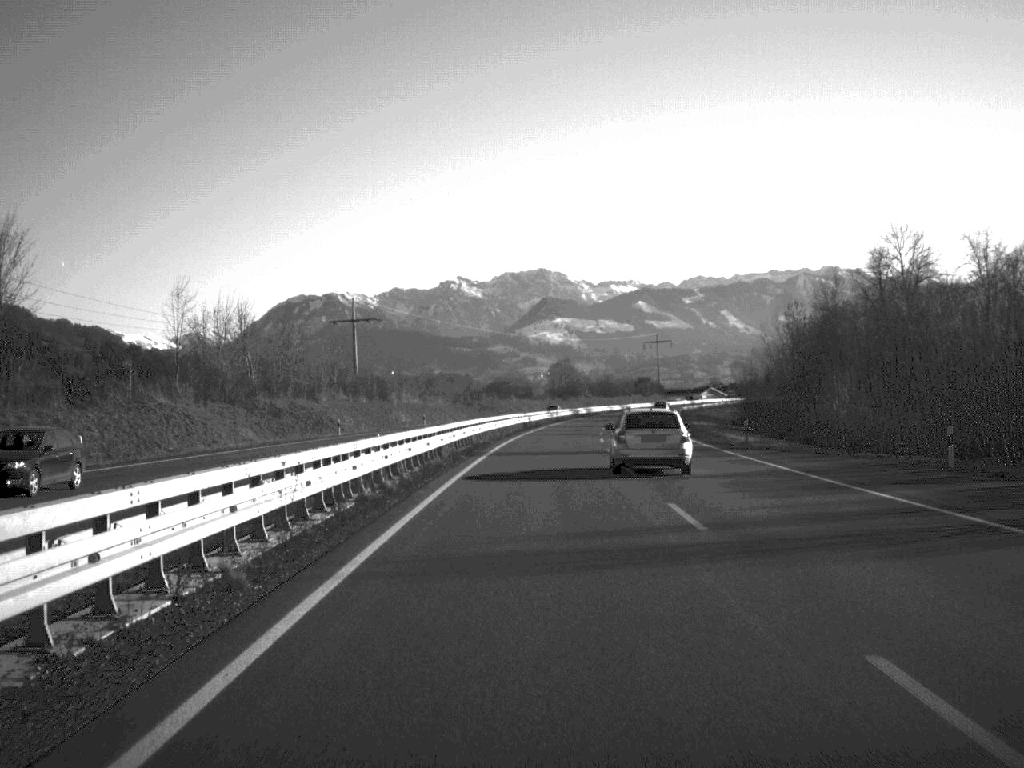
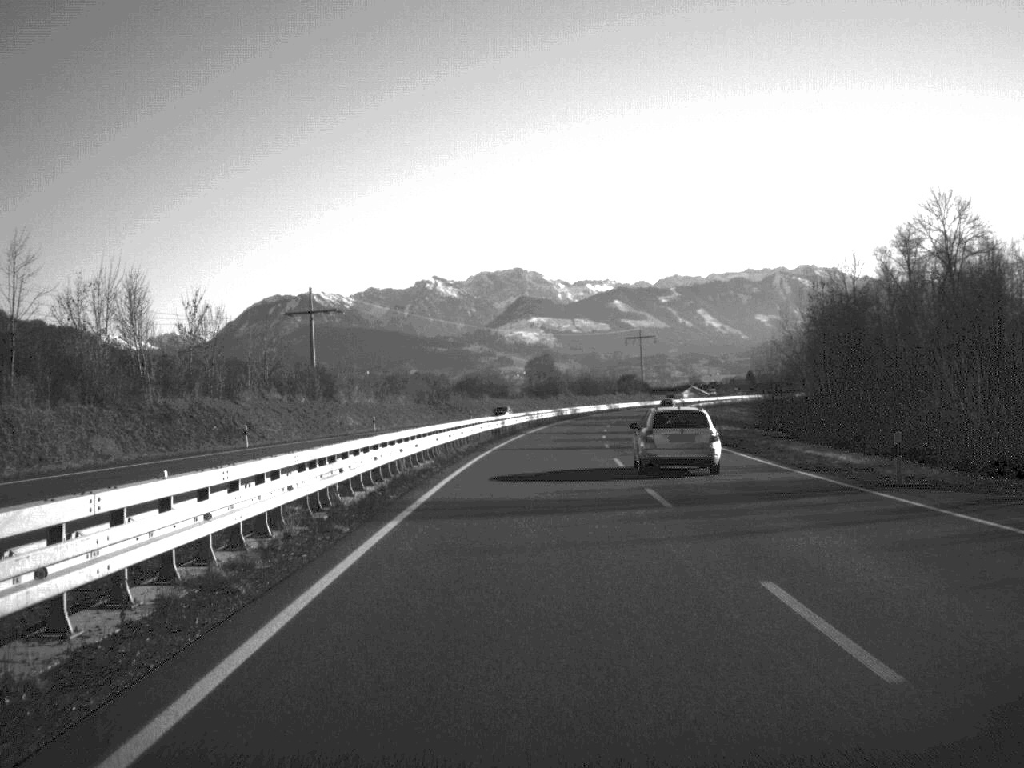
(+0.2, +20.8) m; +1°
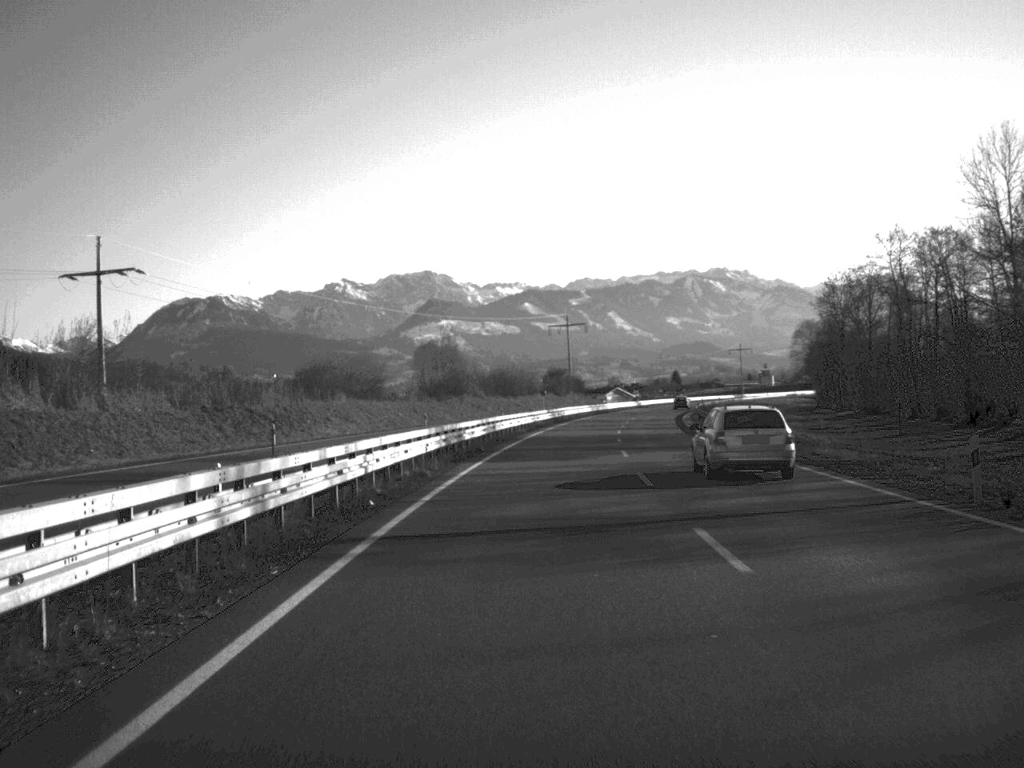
(+2.3, +67.4) m; +4°
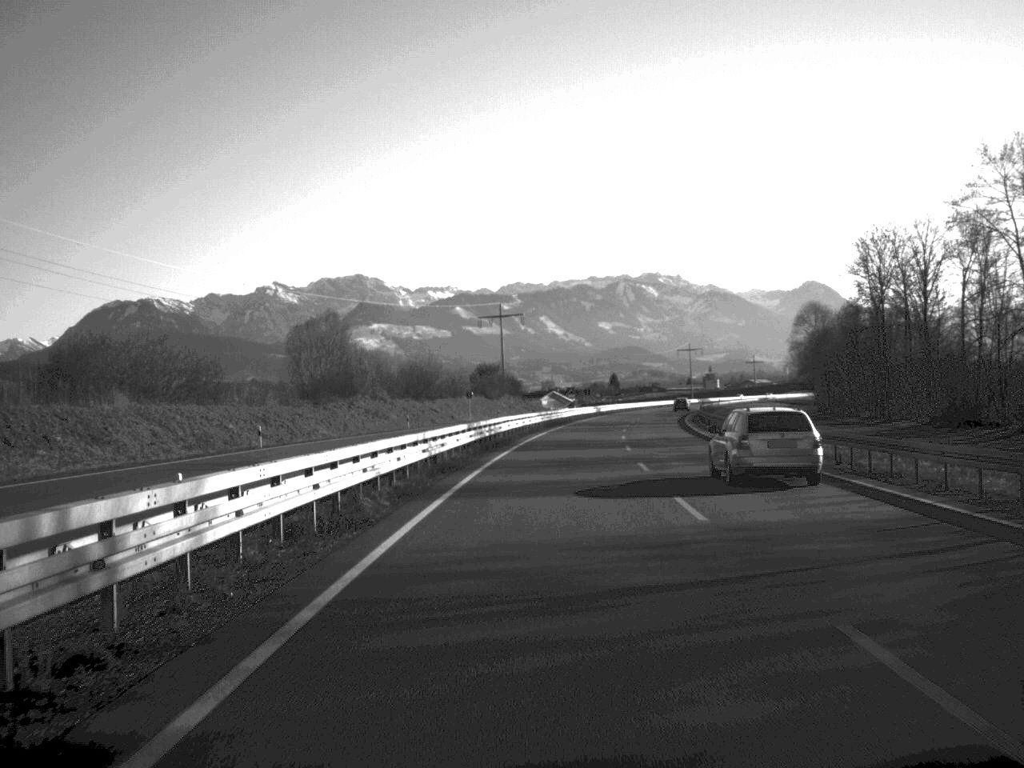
(+1.1, +42.8) m; +3°
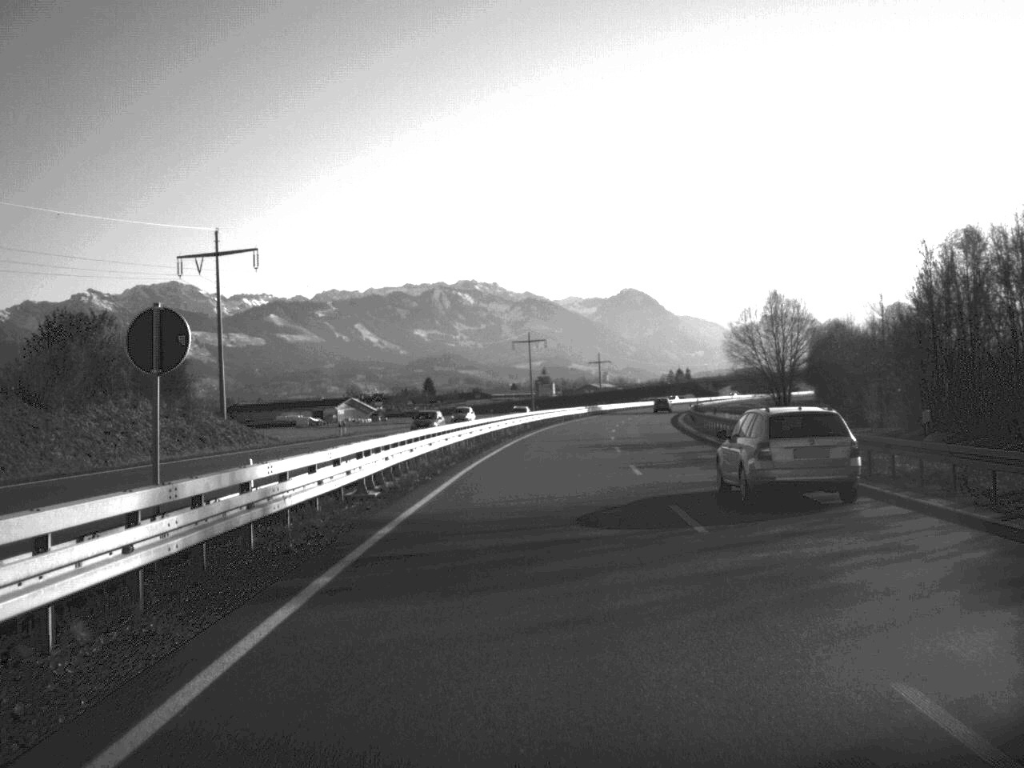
(+8.0, +109.7) m; +8°
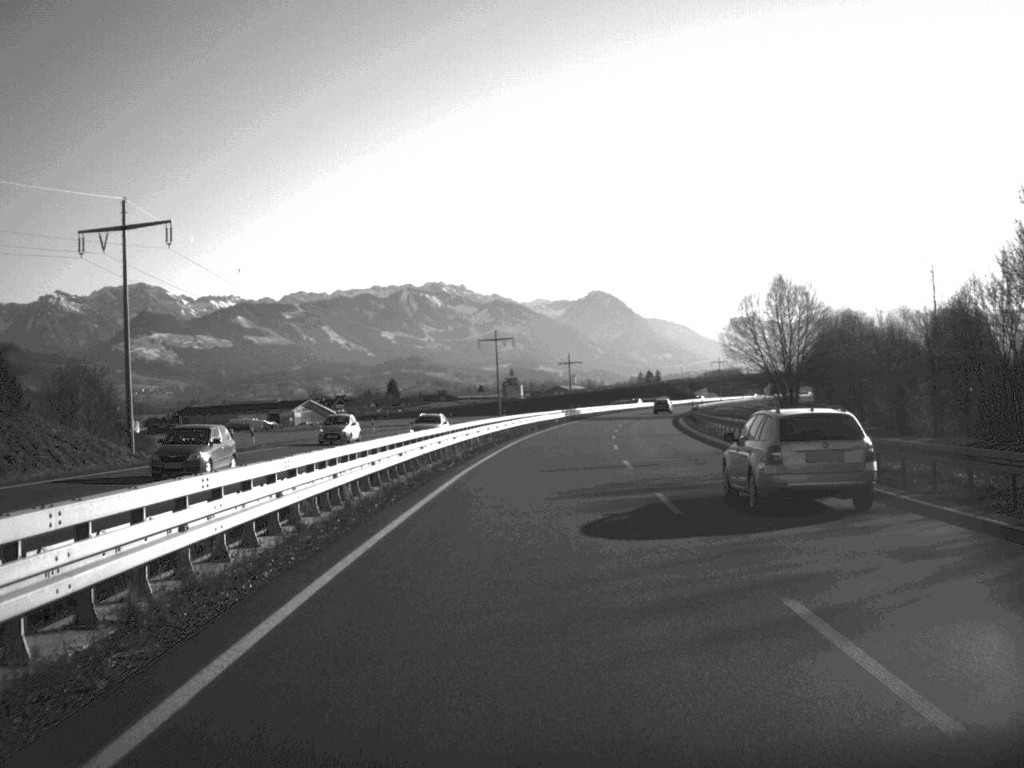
(+0.3, +21.1) m; +1°
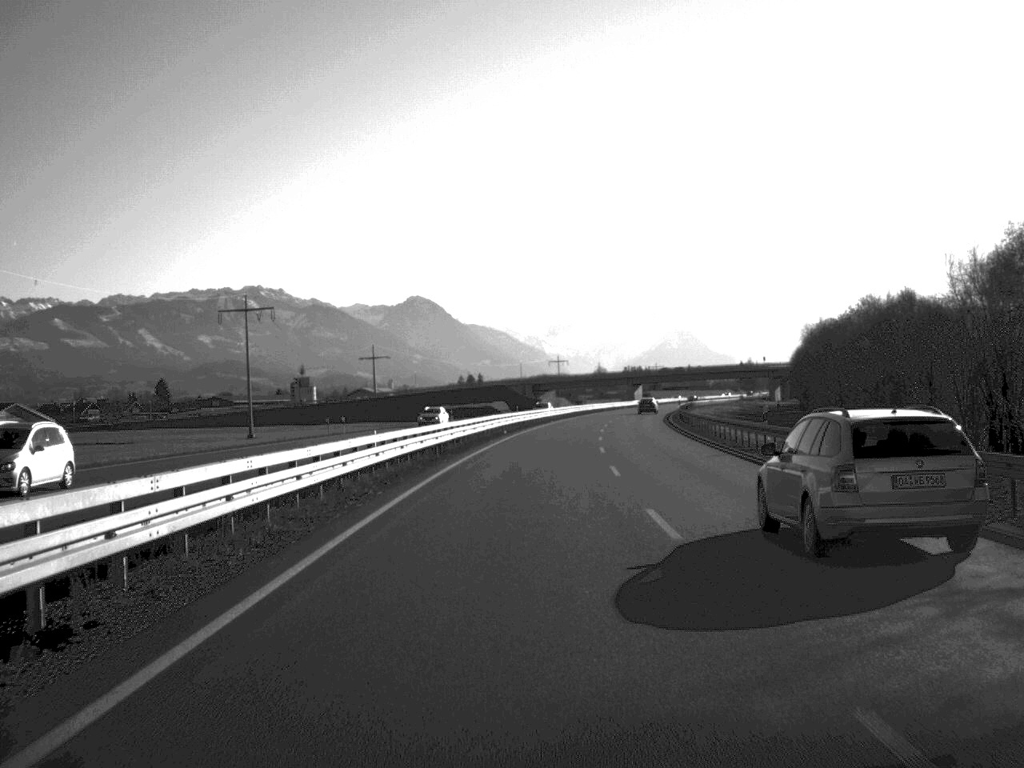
(+8.1, +111.2) m; +8°
